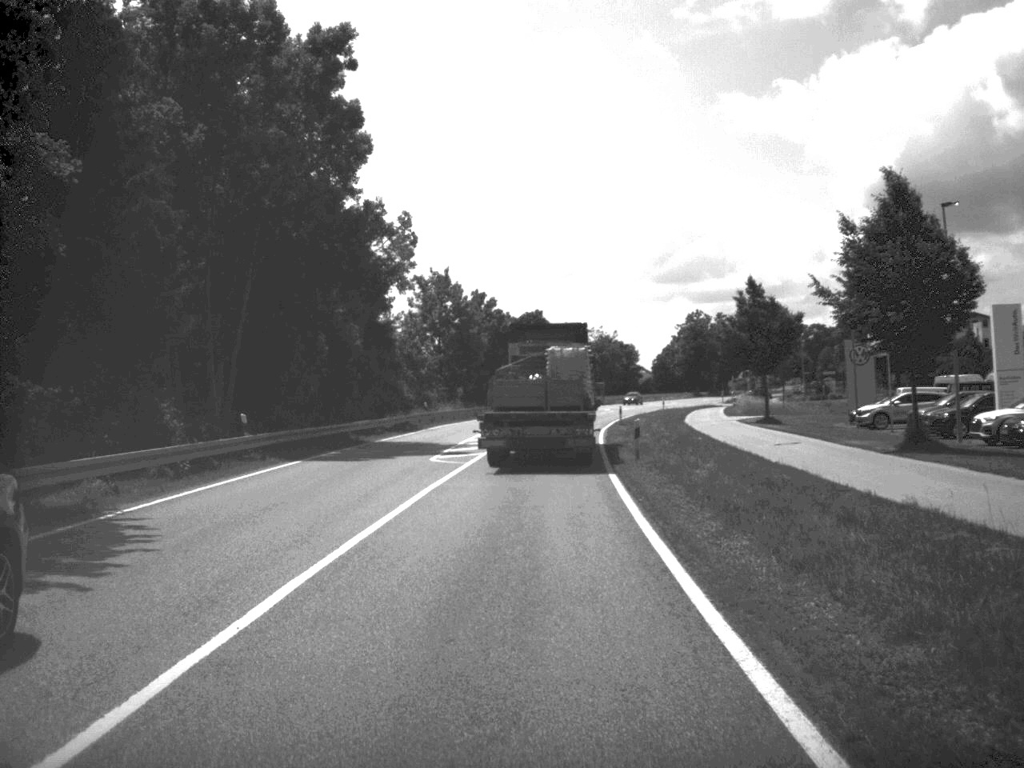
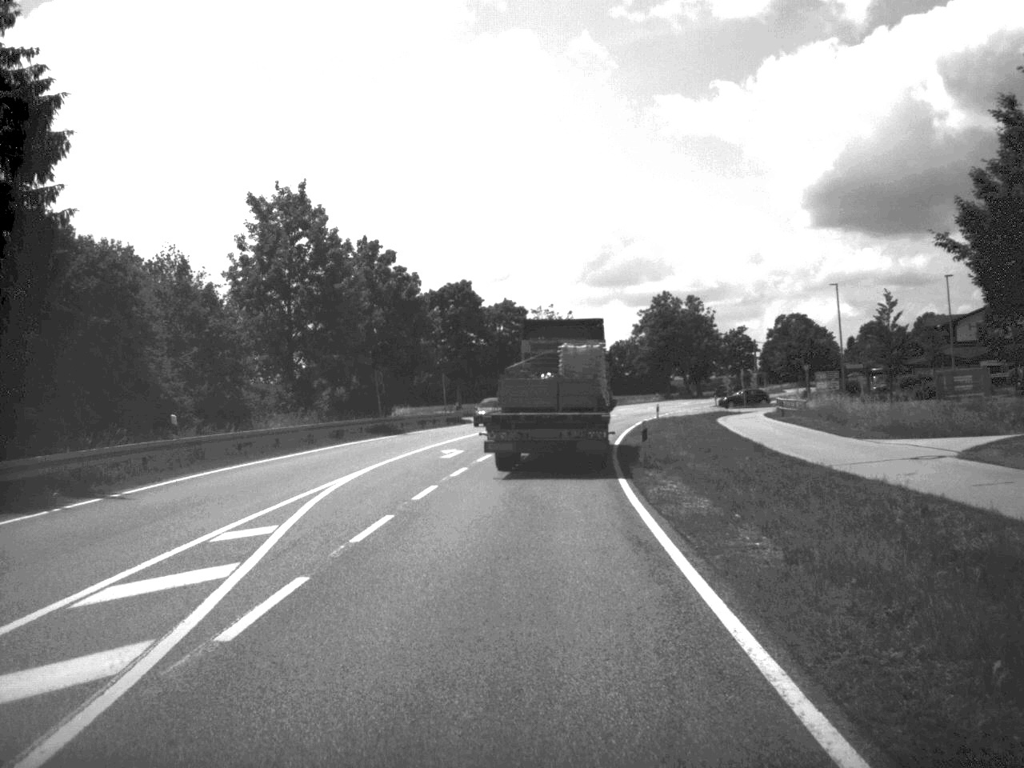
(+0.9, +40.9) m; +3°
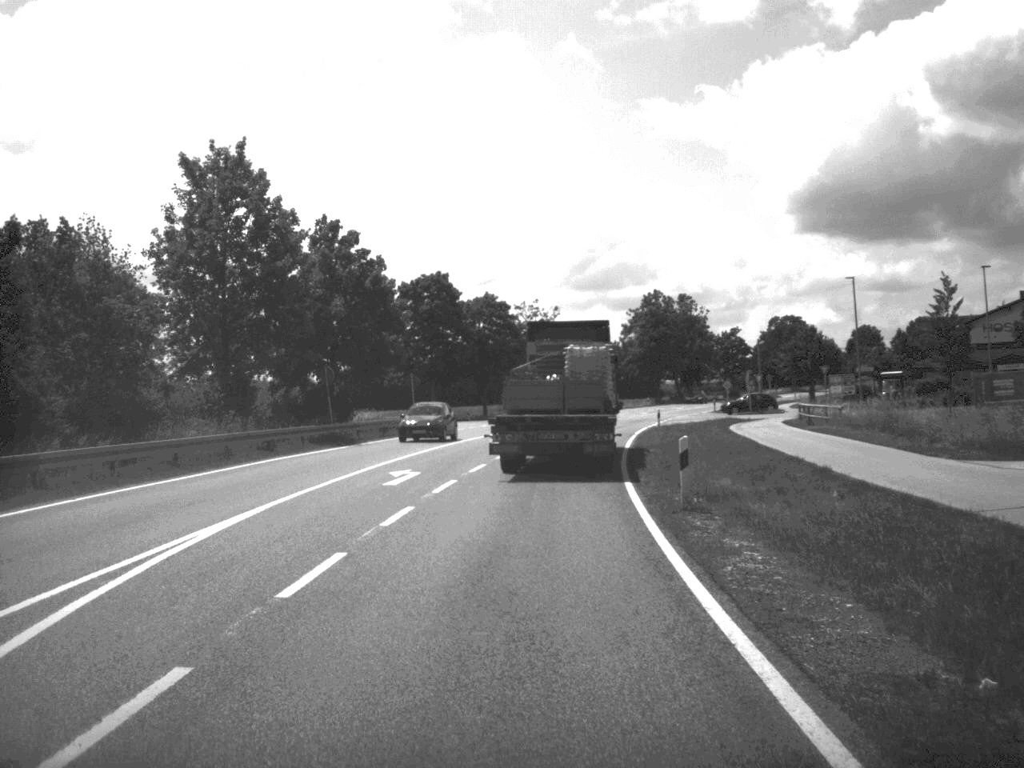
(+0.1, +9.6) m; +1°
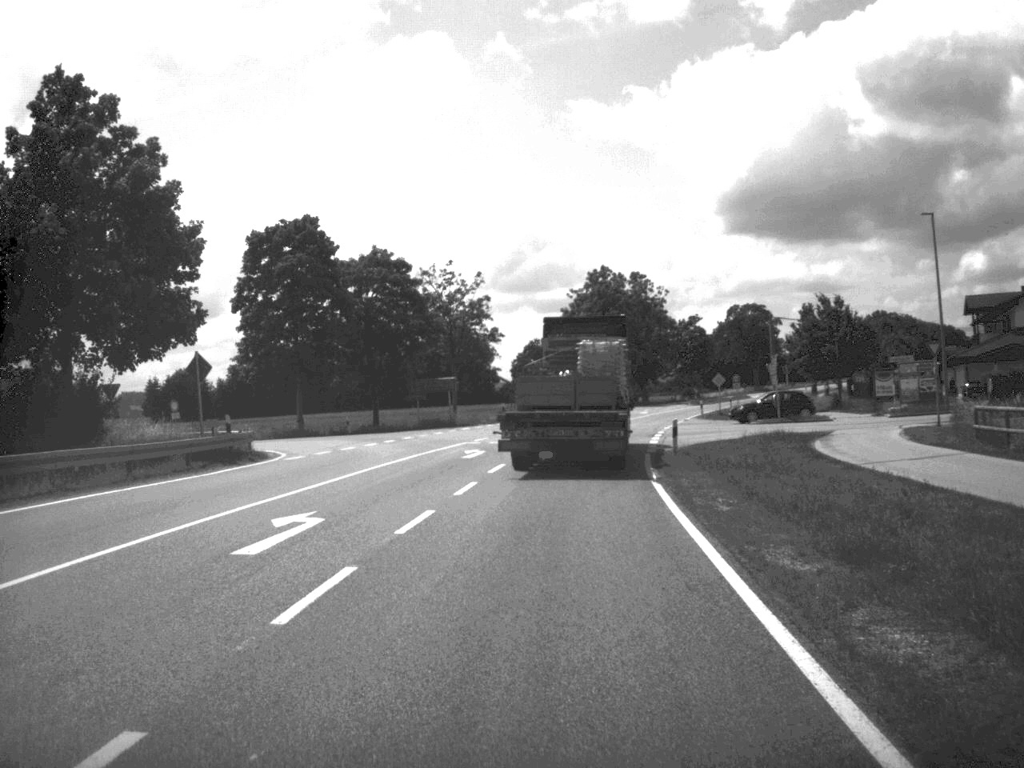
(+0.8, +30.7) m; +3°
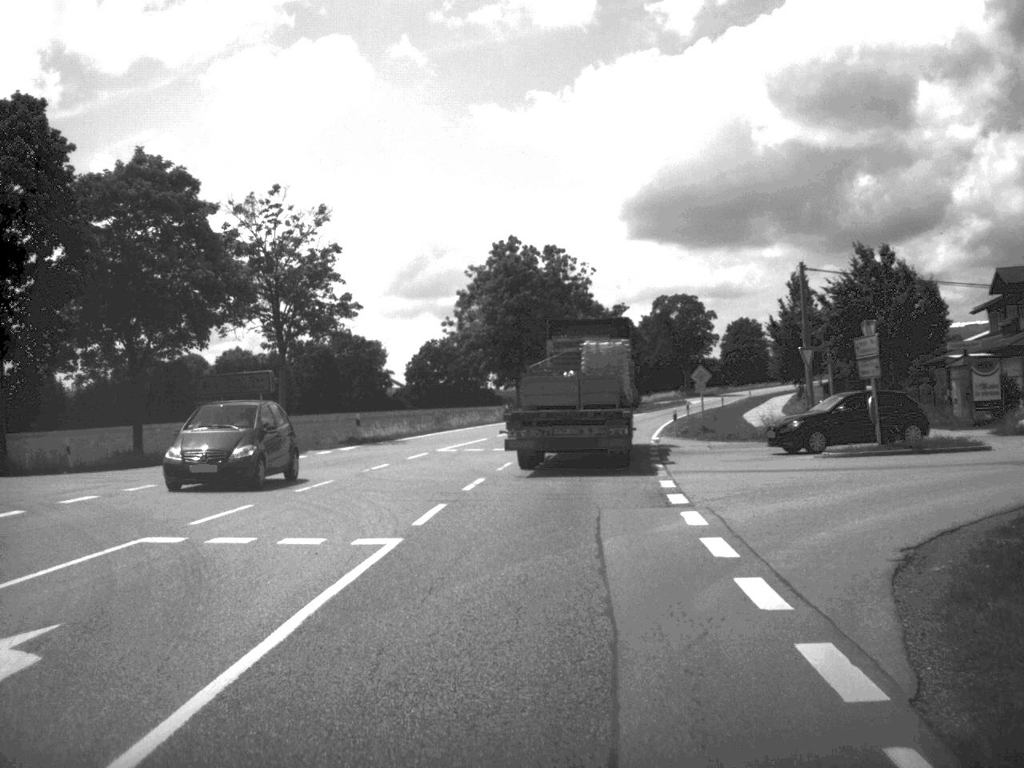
(+1.0, +28.3) m; +4°
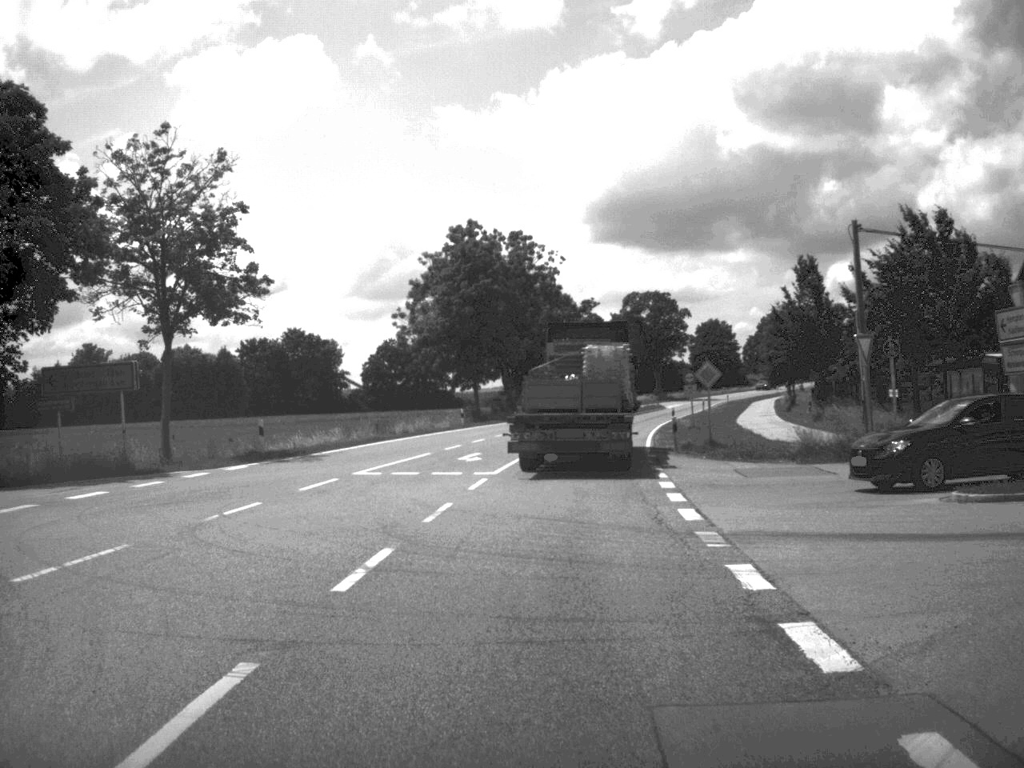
(+0.2, +11.0) m; +2°
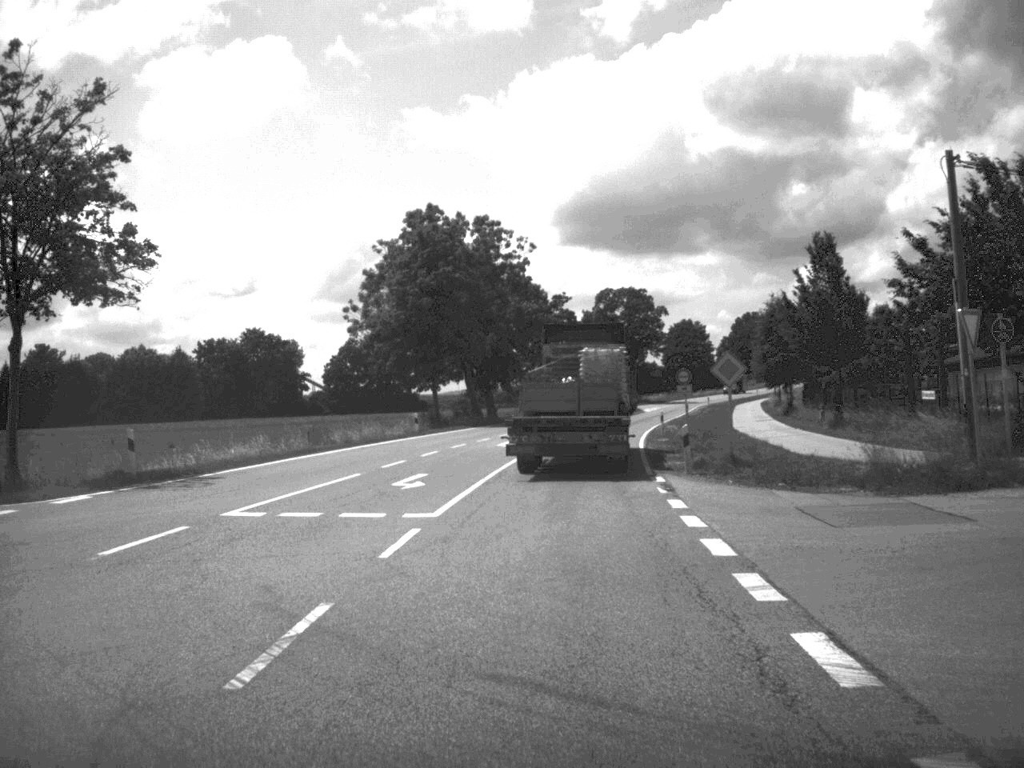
(+0.1, +9.3) m; +1°
